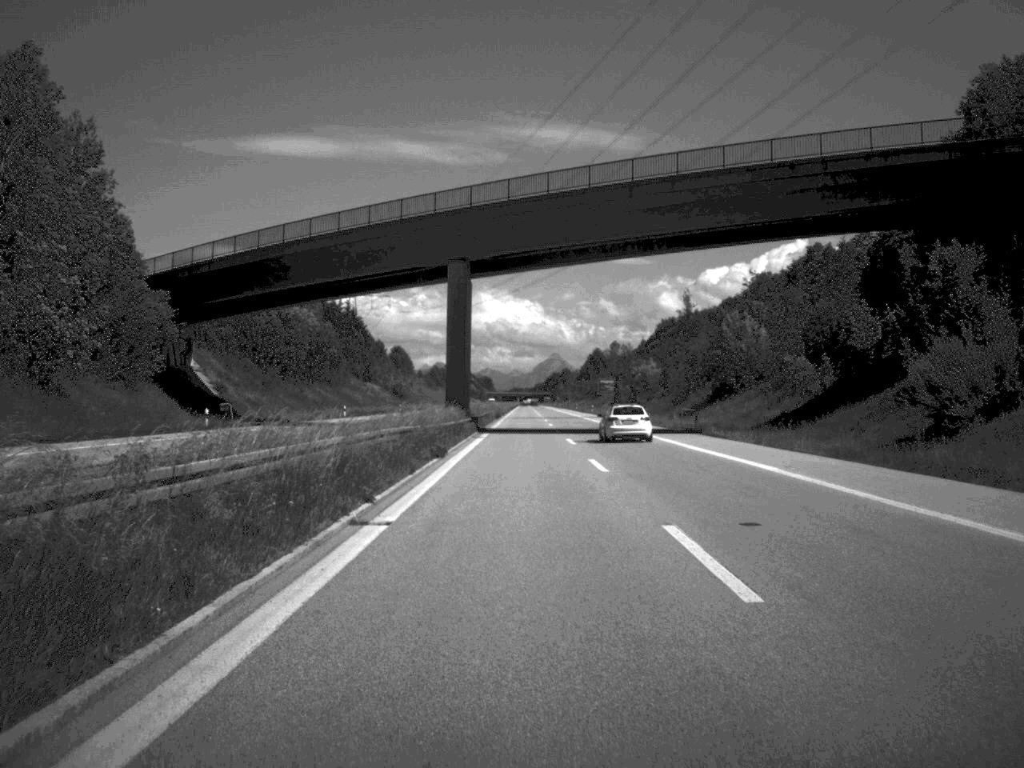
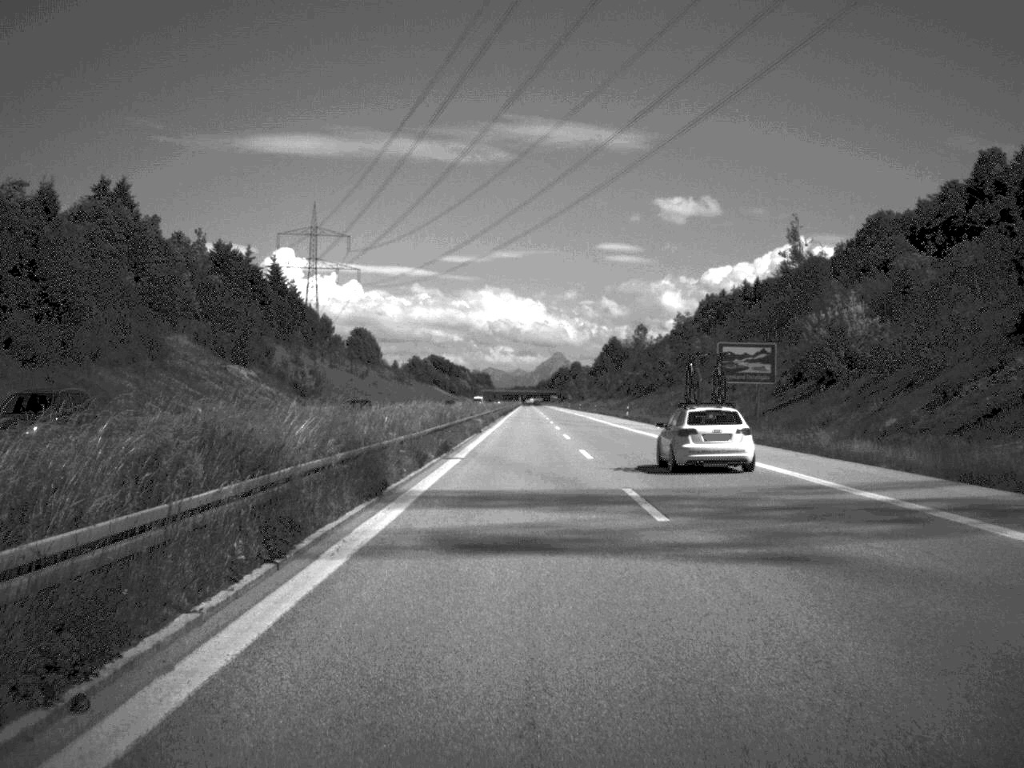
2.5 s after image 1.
(-0.1, +100.2) m; 0°
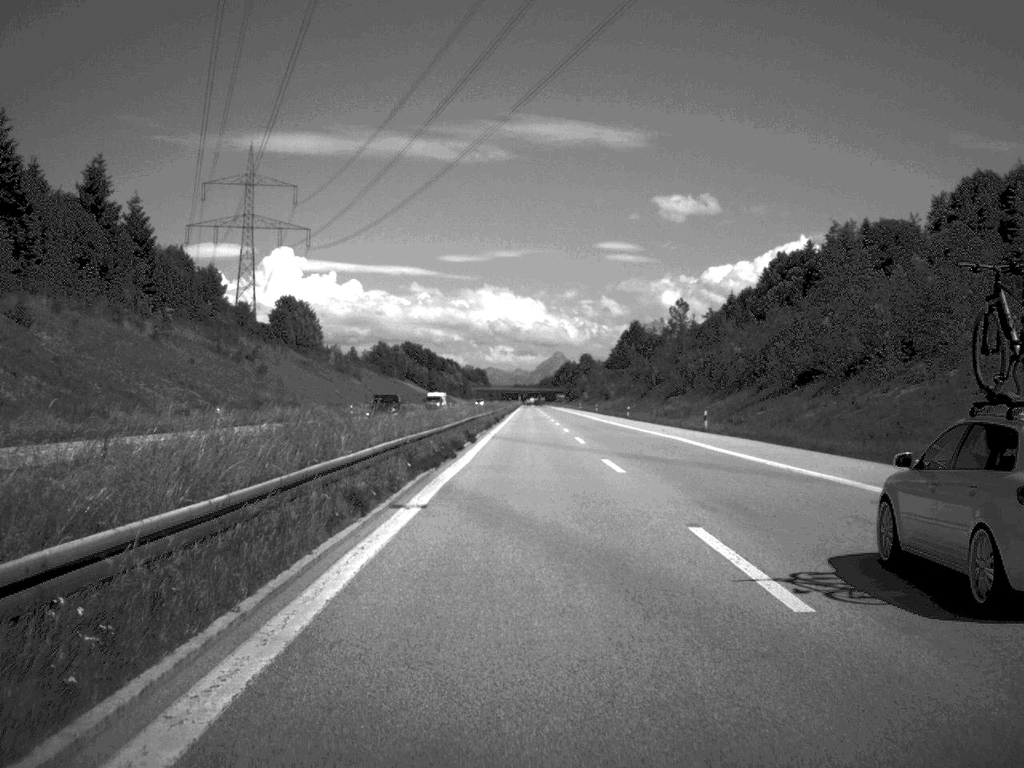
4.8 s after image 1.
(-0.3, +95.2) m; 0°
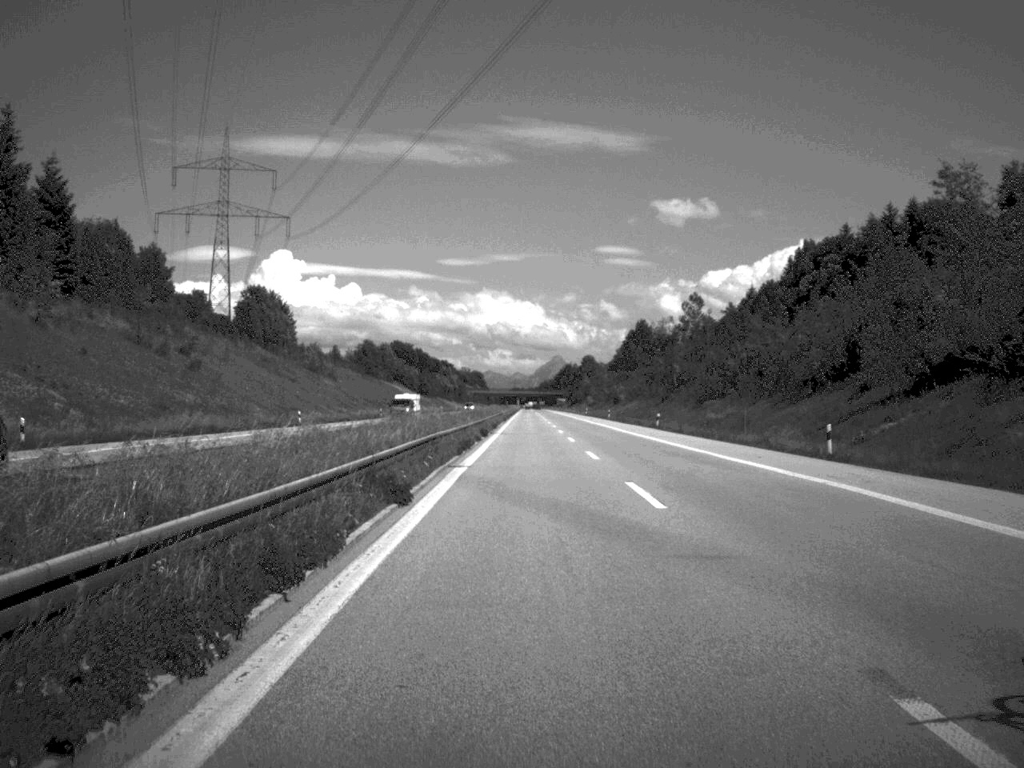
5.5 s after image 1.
(0.0, +25.6) m; 0°
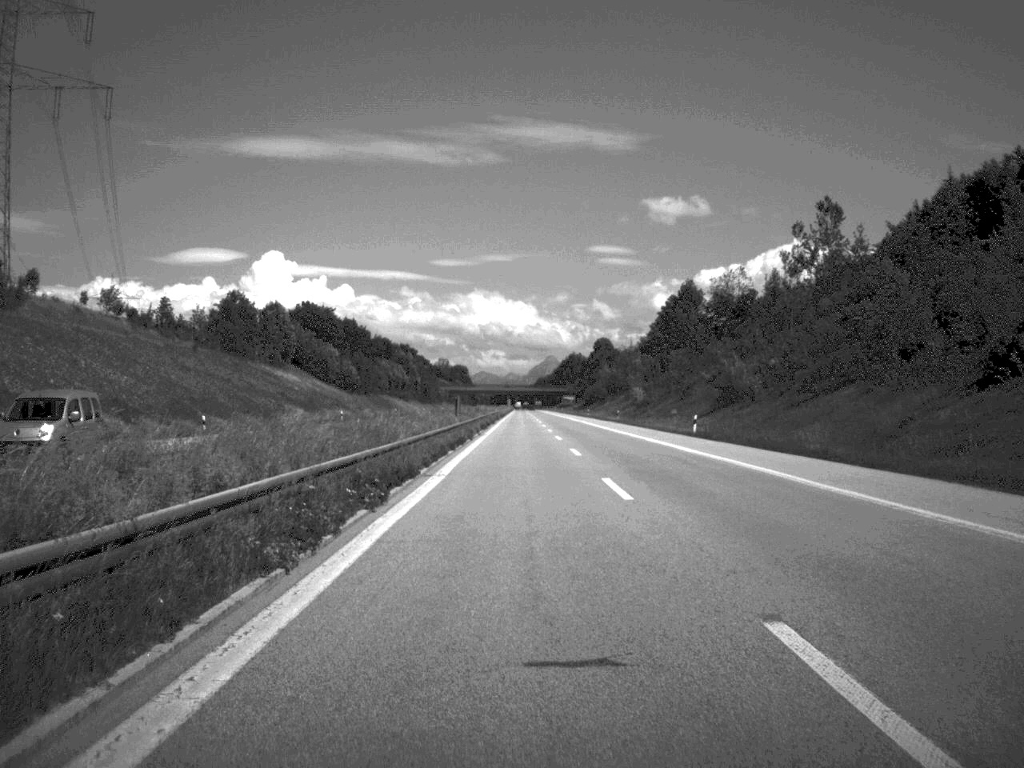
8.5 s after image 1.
(+0.1, +121.8) m; 0°
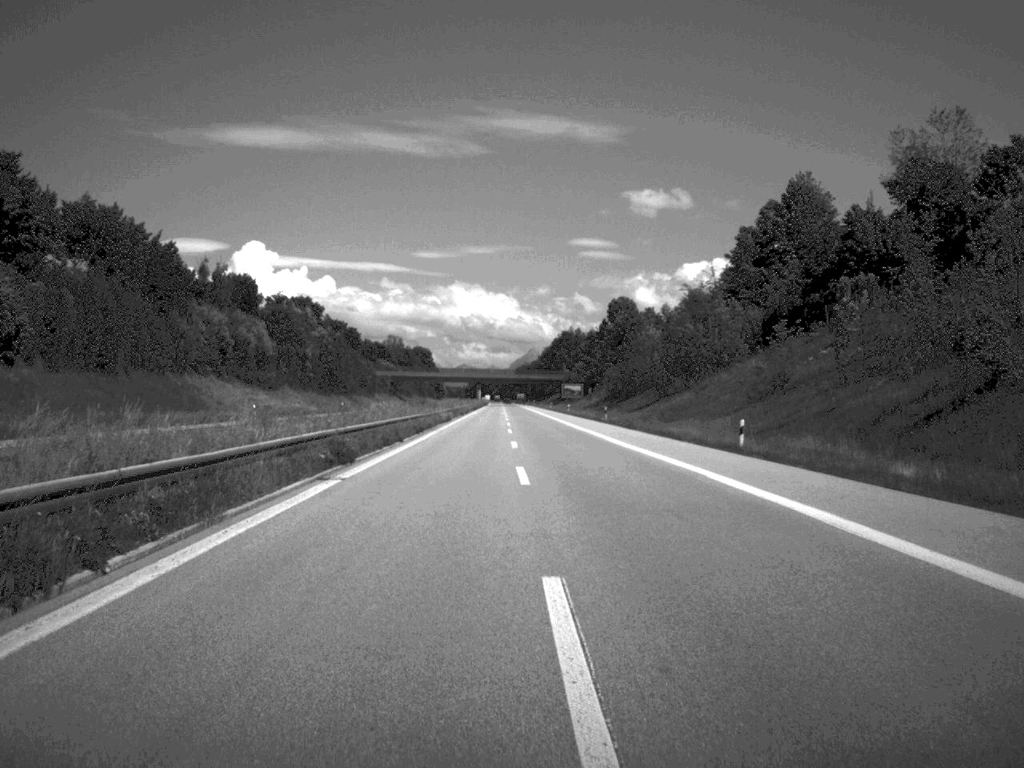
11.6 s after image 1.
(+0.7, +121.7) m; +1°
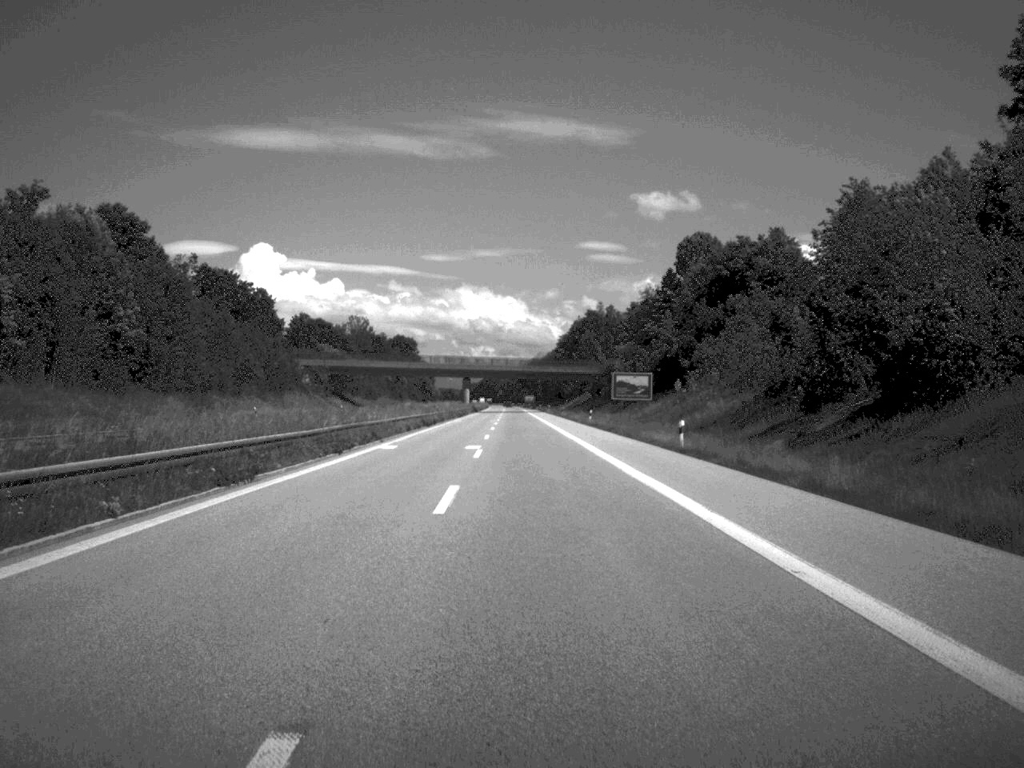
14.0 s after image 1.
(-0.4, +93.6) m; -1°
